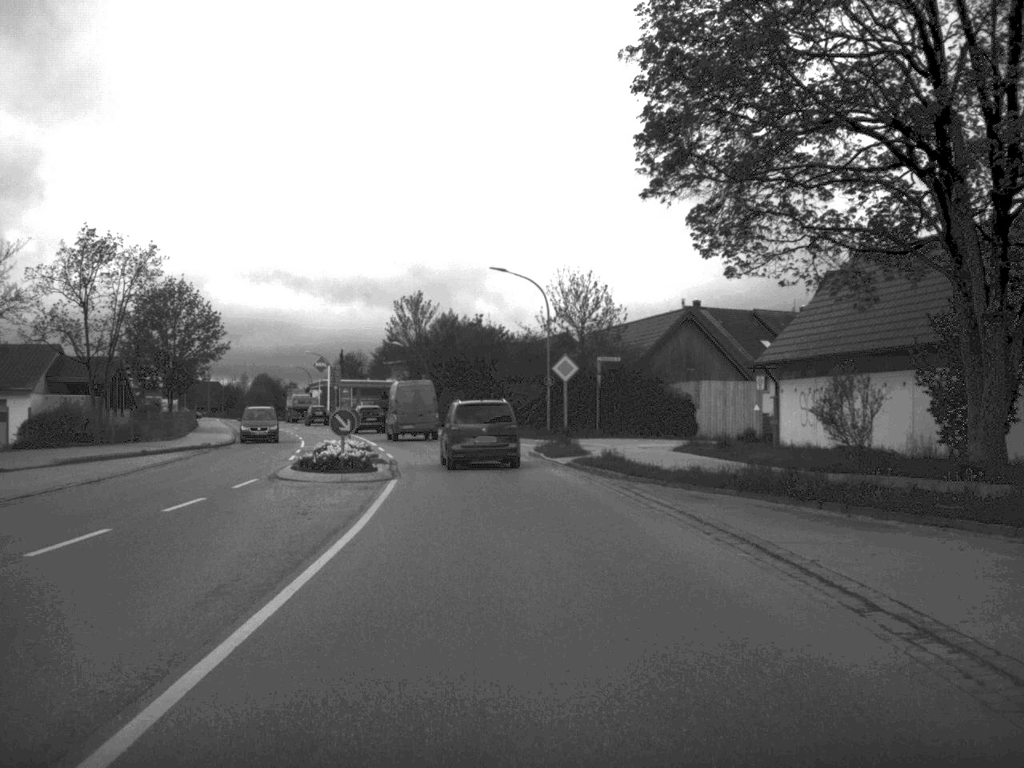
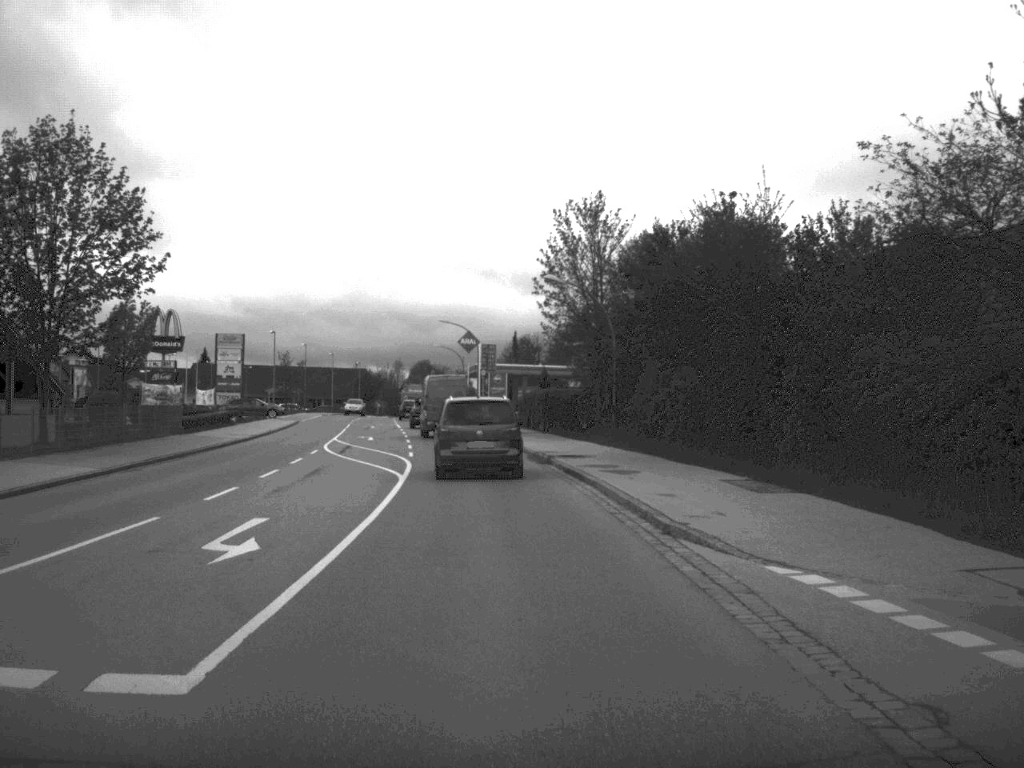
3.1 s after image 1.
(-2.9, +43.6) m; -9°
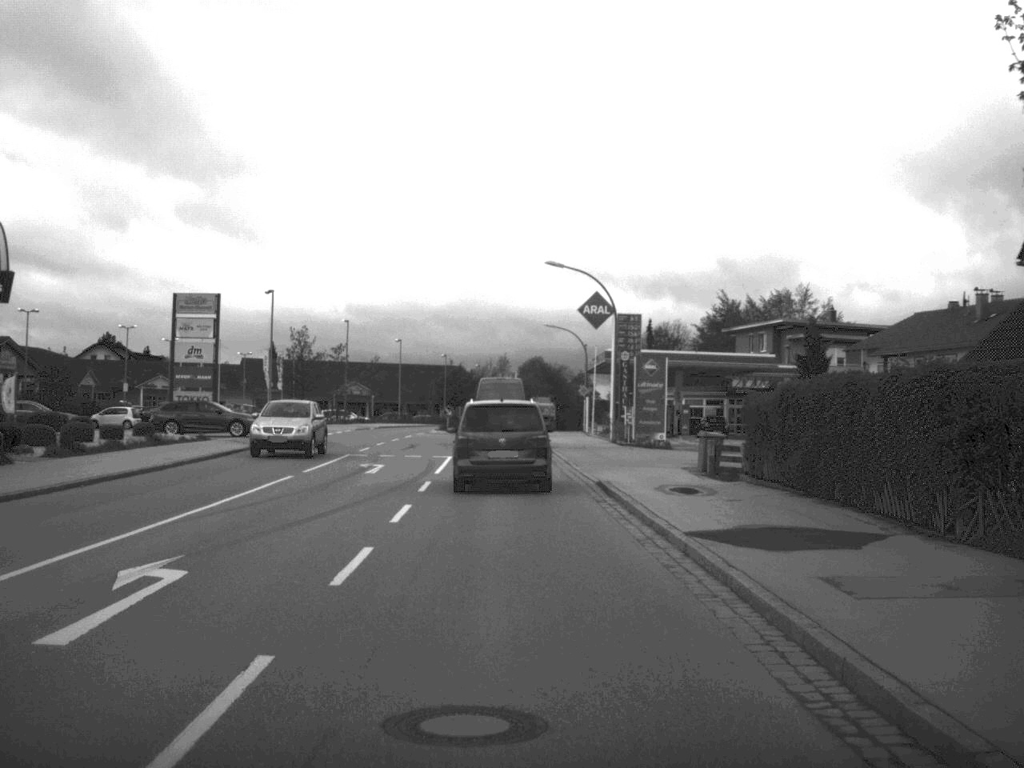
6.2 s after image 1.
(-2.2, +42.8) m; -5°
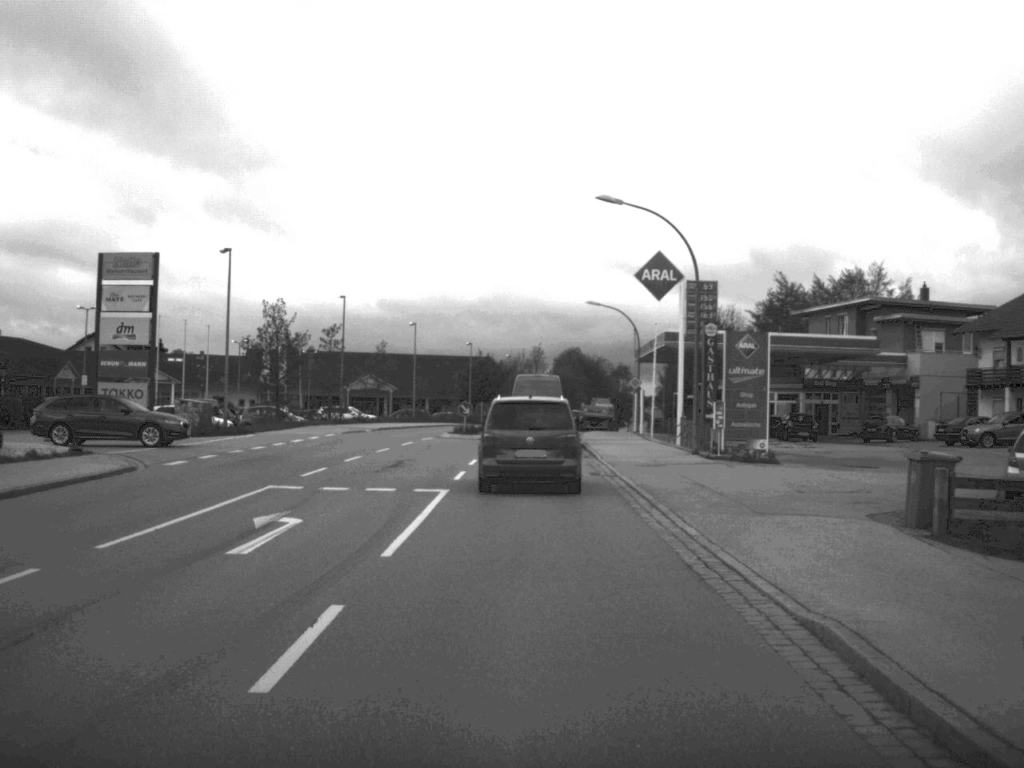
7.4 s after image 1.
(-0.2, +16.0) m; -2°
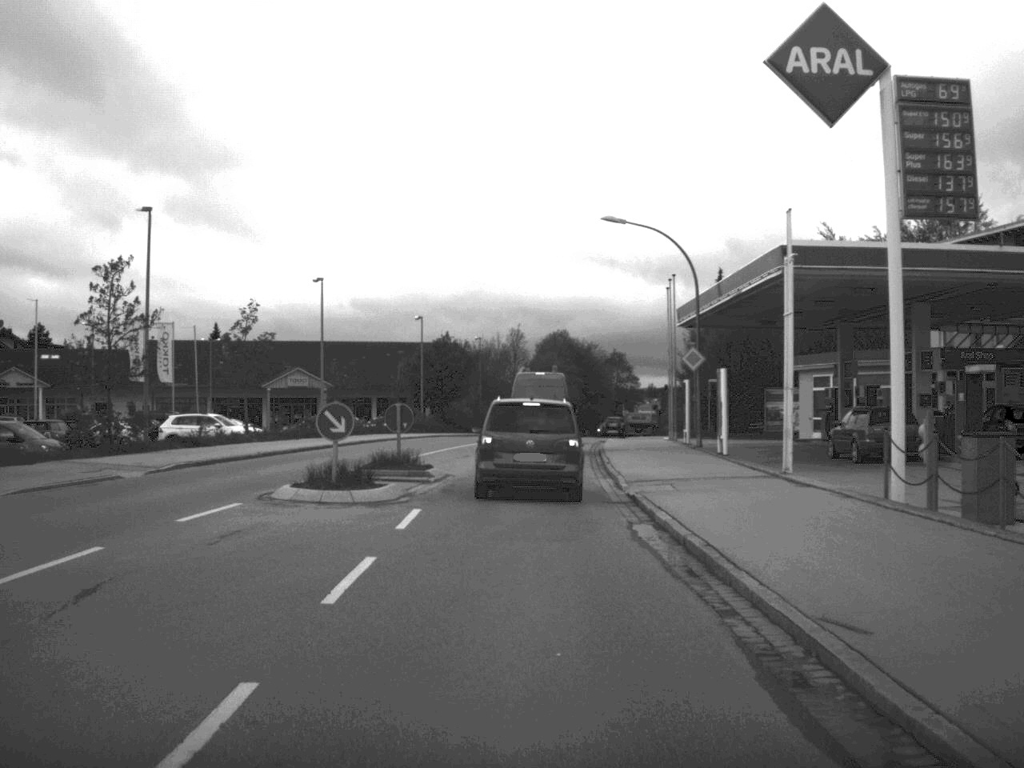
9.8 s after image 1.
(+0.1, +32.2) m; +1°
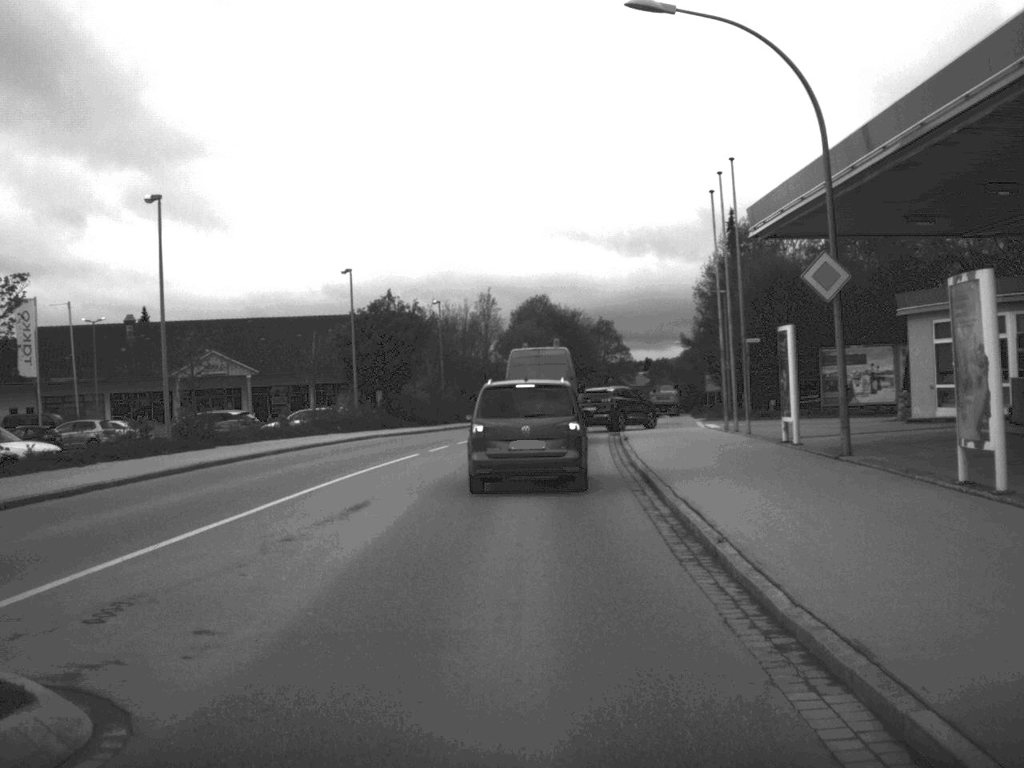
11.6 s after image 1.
(+0.1, +21.0) m; +1°
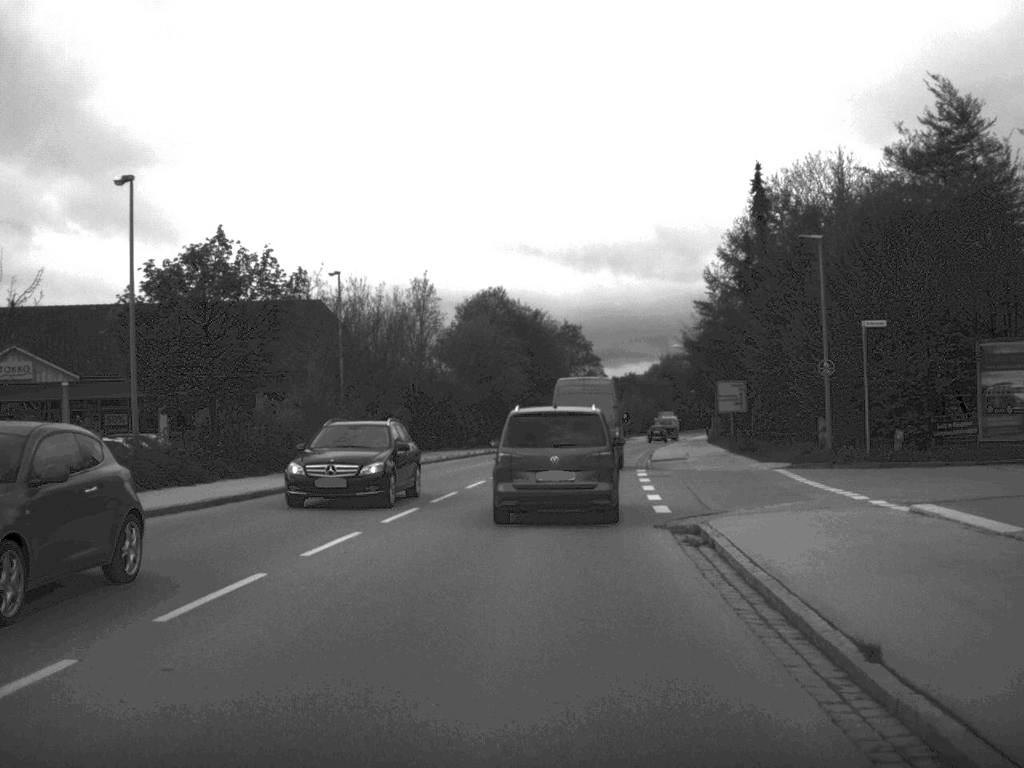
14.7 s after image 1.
(+0.3, +26.5) m; +2°
